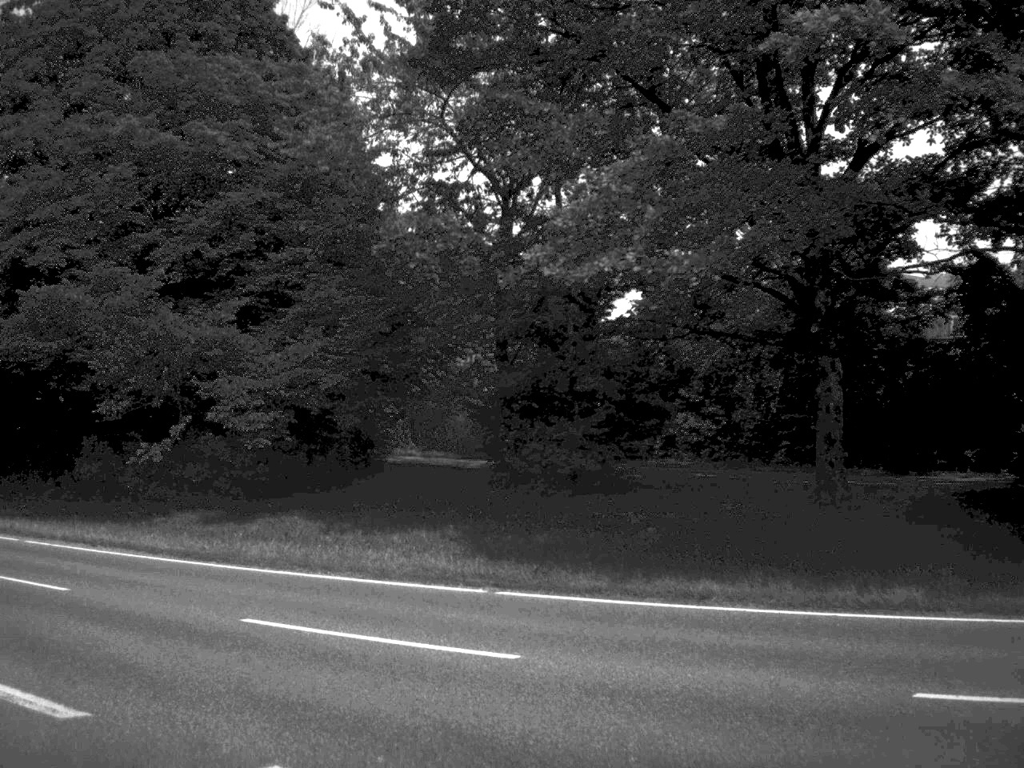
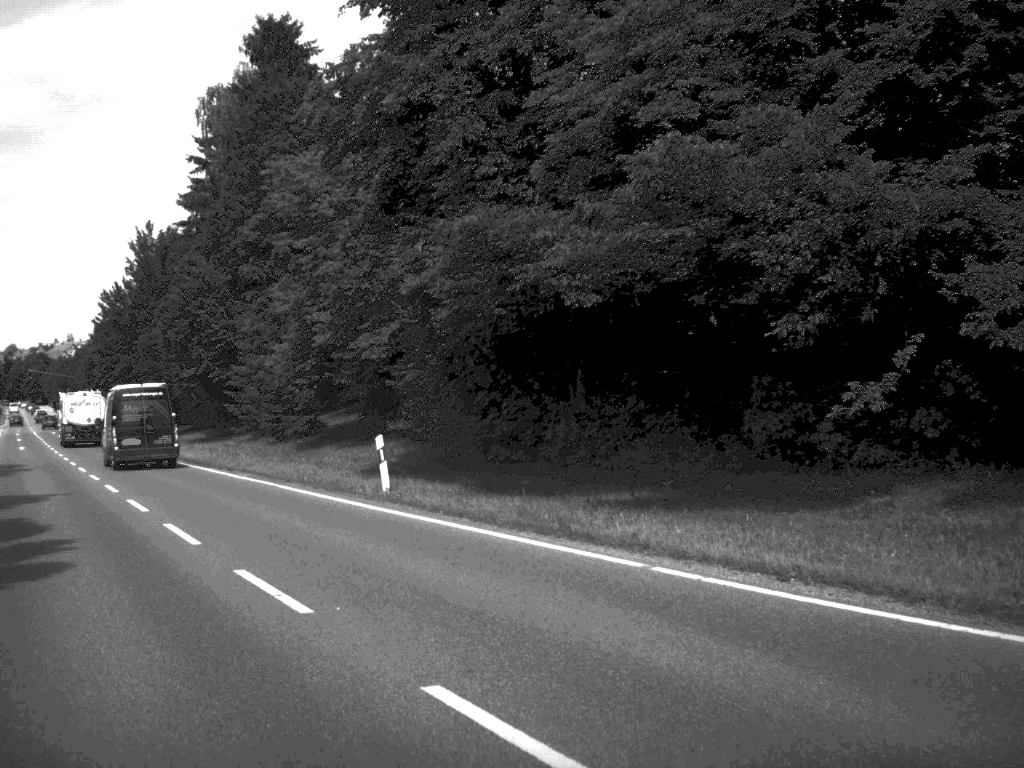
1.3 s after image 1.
(-2.5, +8.9) m; -30°
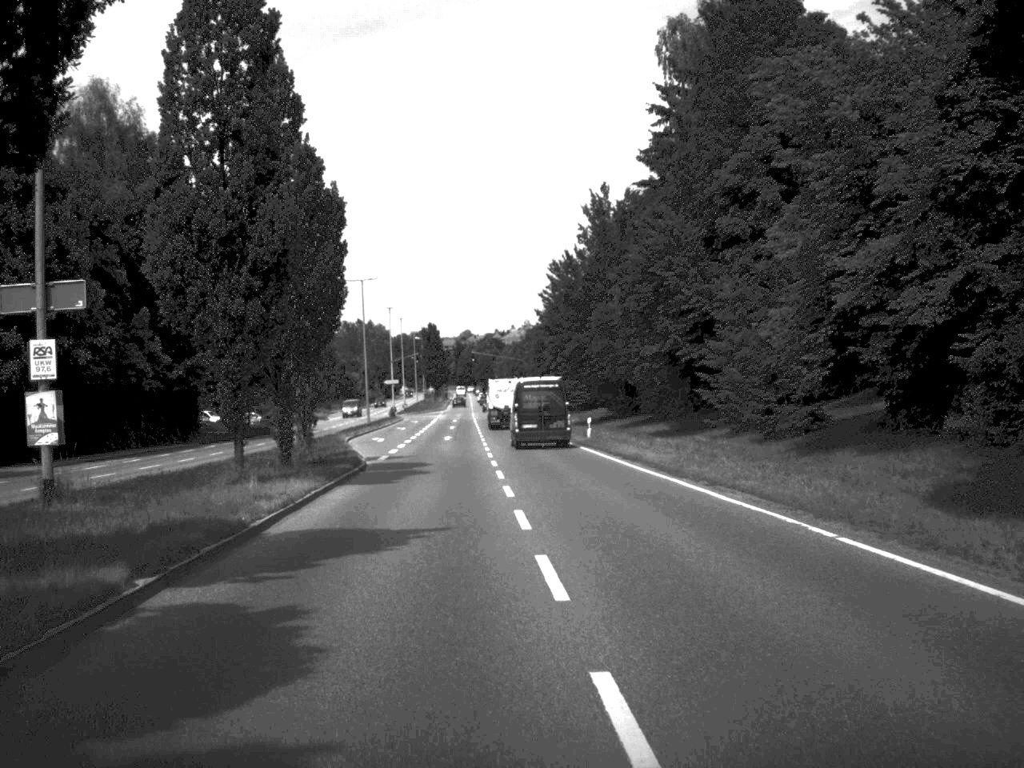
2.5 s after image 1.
(-2.4, +10.9) m; -20°
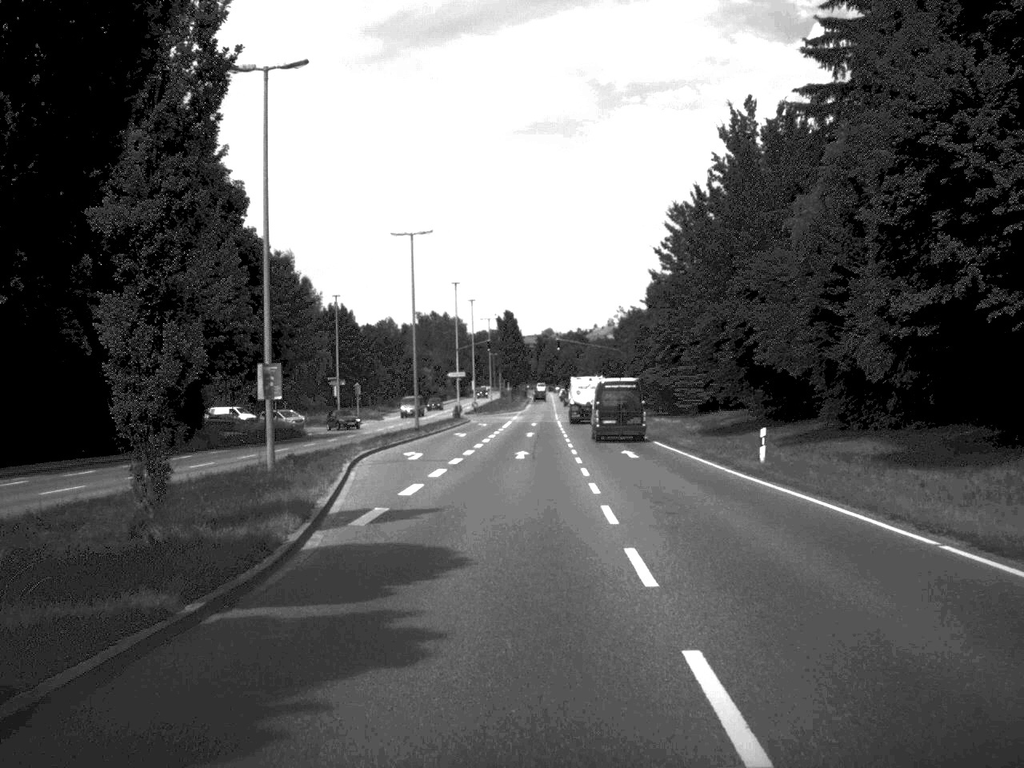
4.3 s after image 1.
(-1.1, +22.7) m; -4°
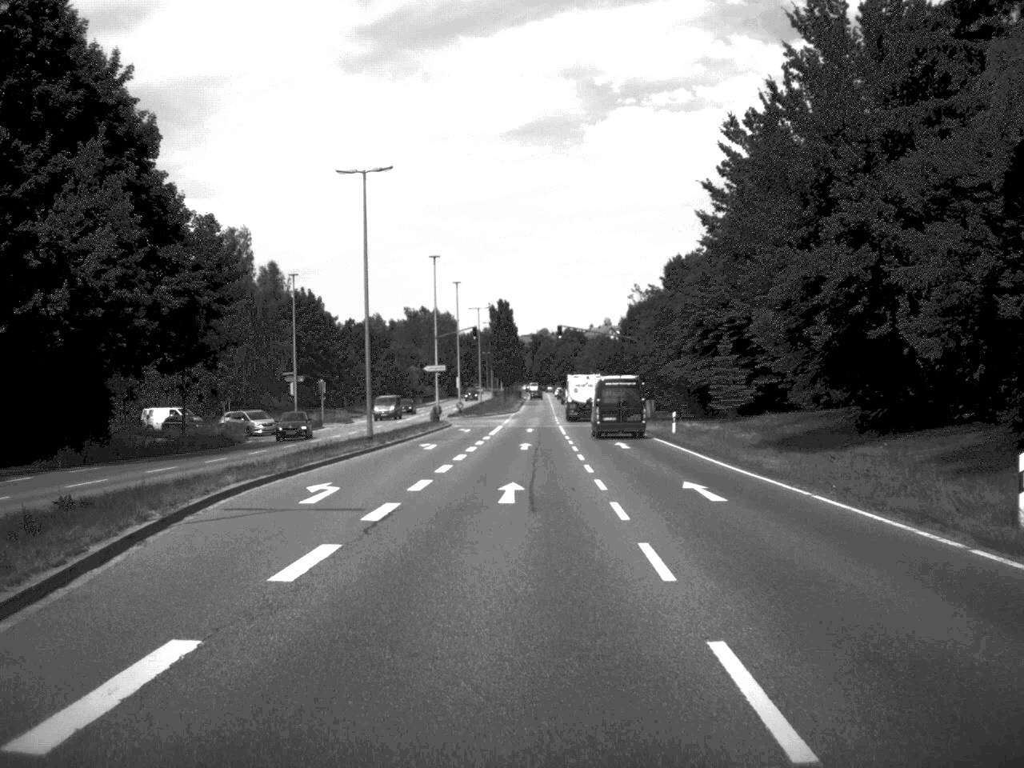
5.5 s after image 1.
(0.0, +17.3) m; 0°
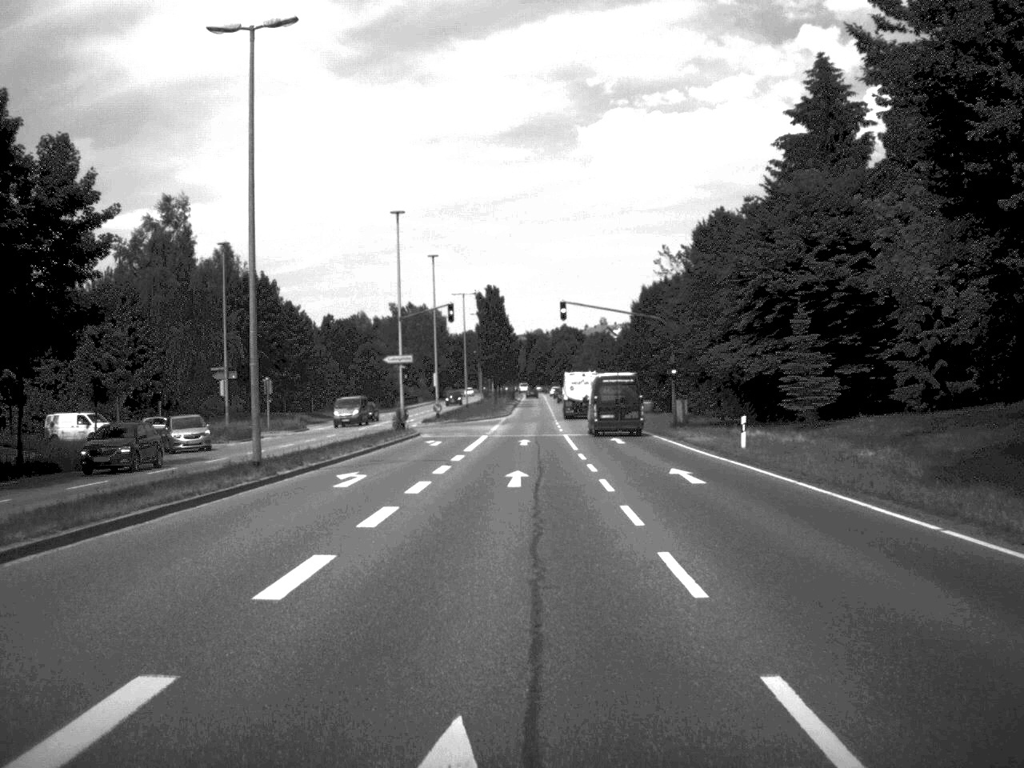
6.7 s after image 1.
(0.0, +18.8) m; 0°
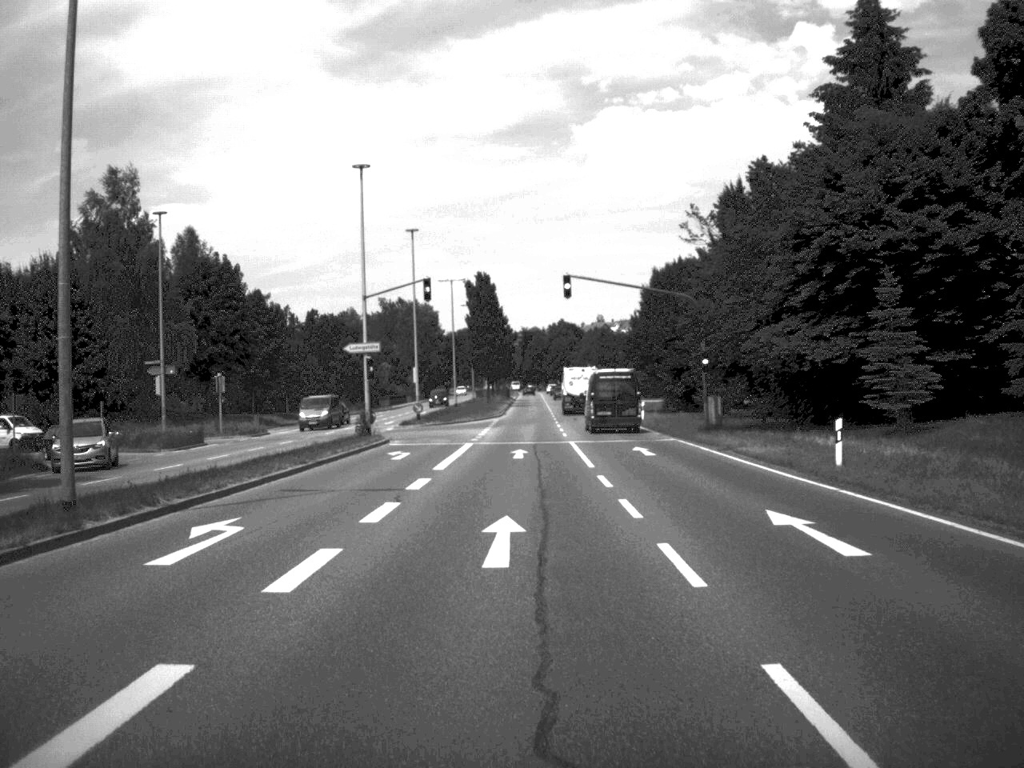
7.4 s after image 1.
(0.0, +11.5) m; 0°
